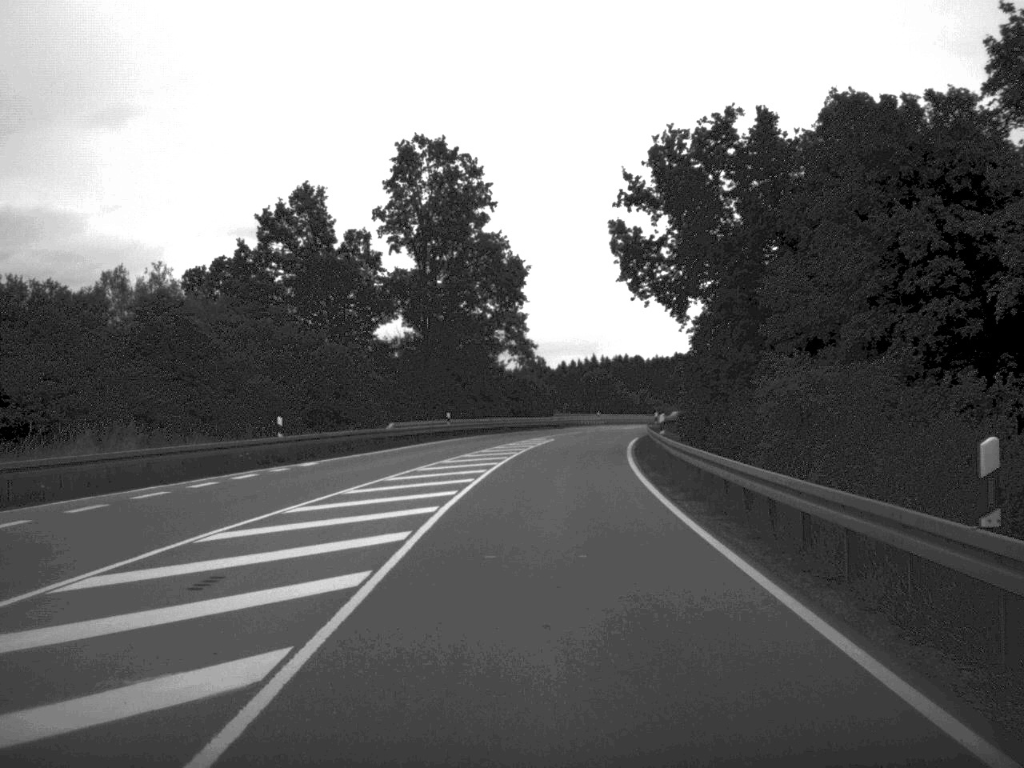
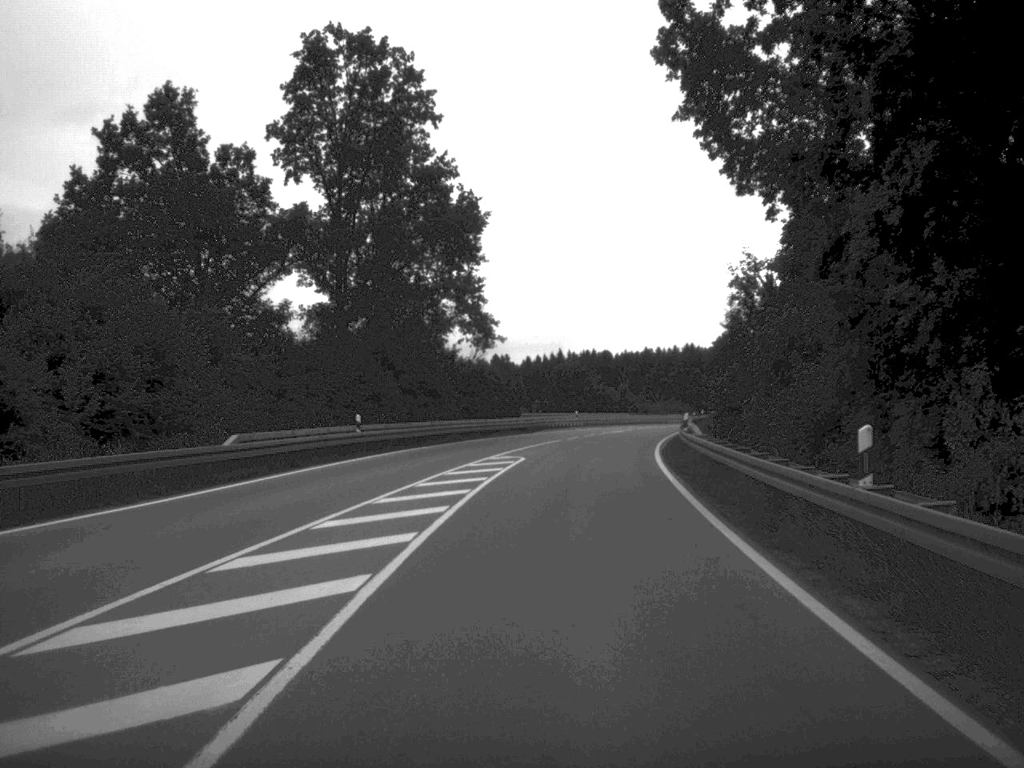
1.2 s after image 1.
(+0.3, +23.2) m; +2°
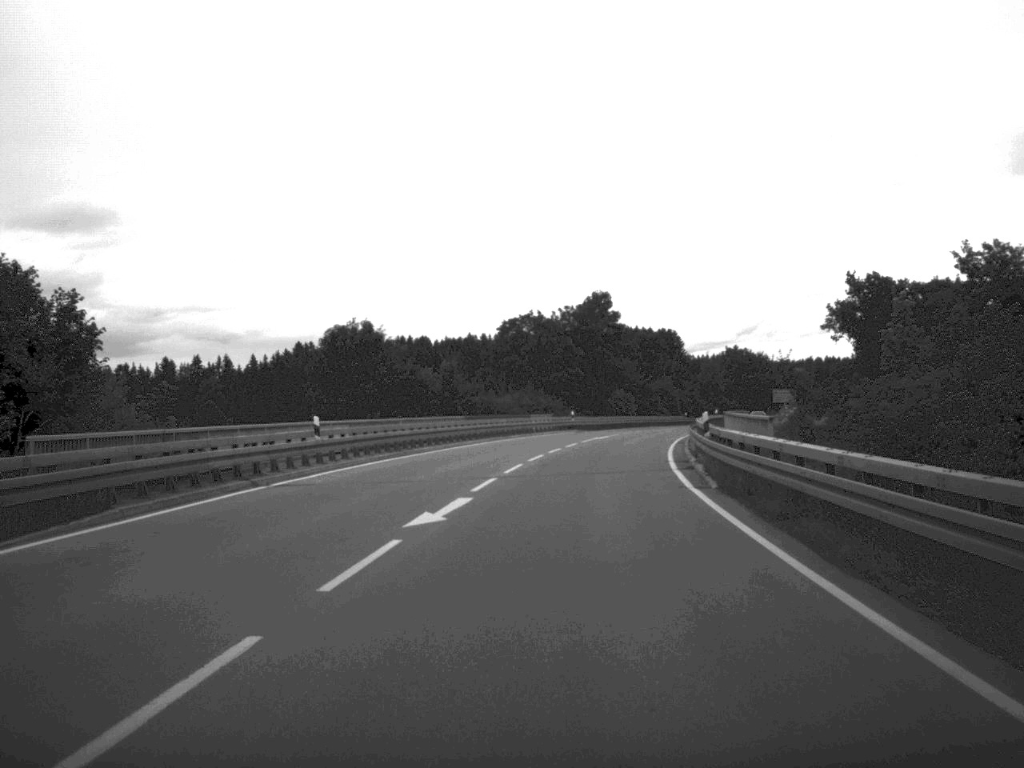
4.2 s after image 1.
(+4.0, +60.6) m; +8°
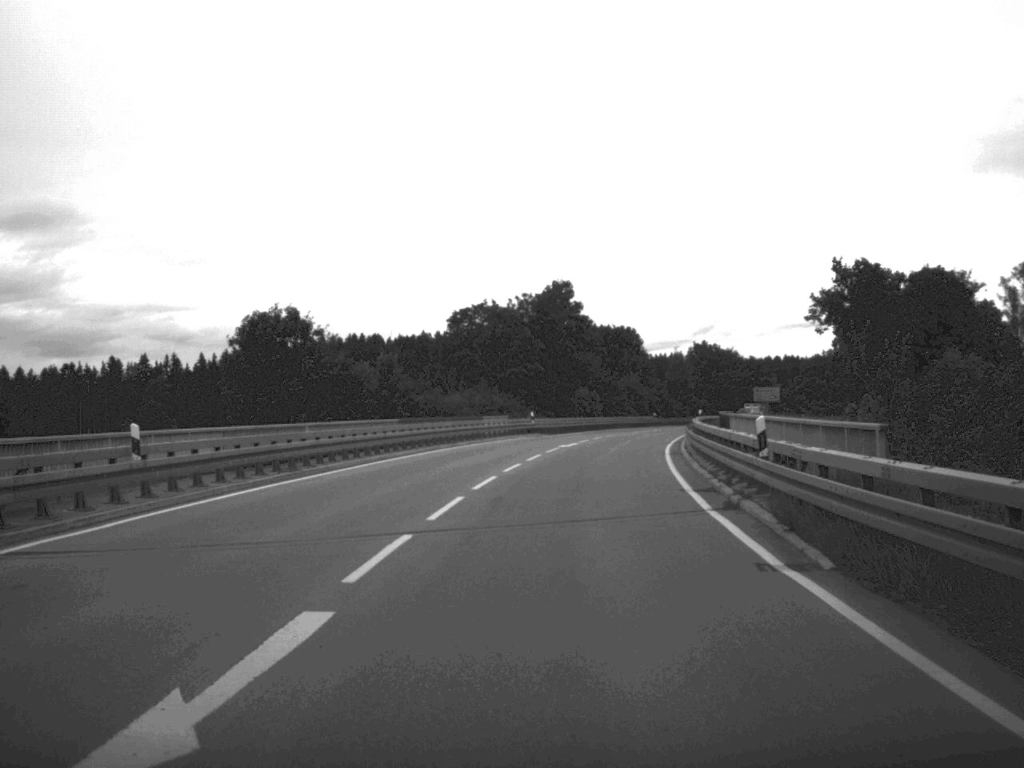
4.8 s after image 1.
(+0.2, +11.3) m; +2°
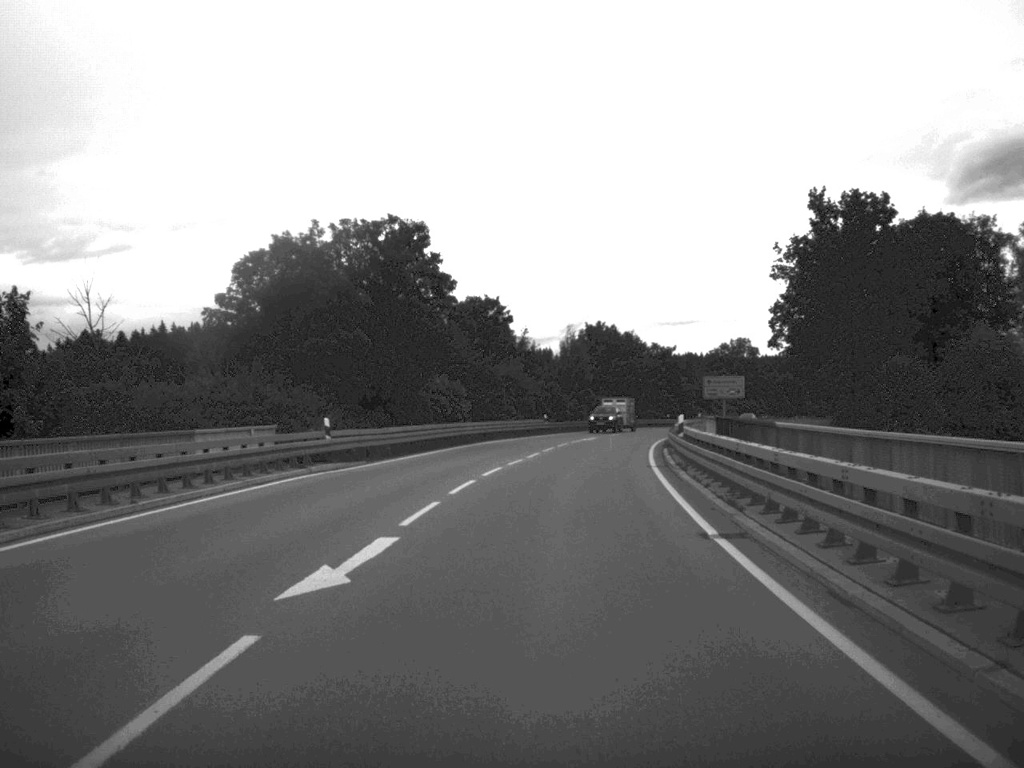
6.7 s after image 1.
(+1.9, +35.8) m; +6°
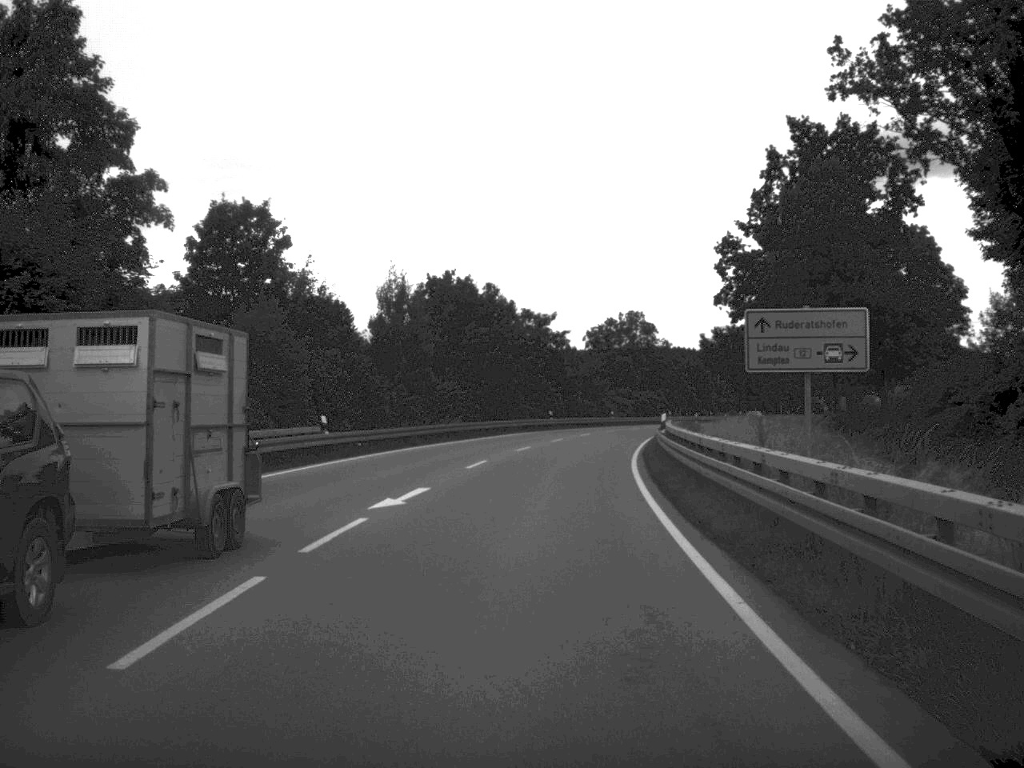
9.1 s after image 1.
(+2.6, +44.2) m; +6°
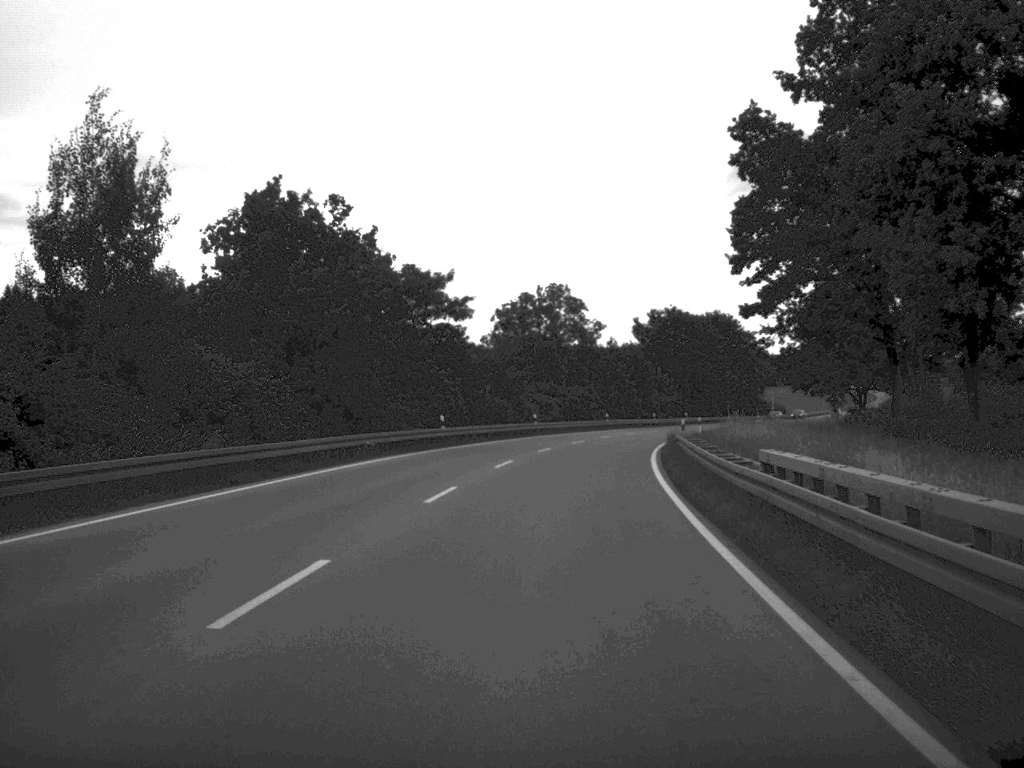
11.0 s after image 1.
(+1.1, +33.8) m; +4°
